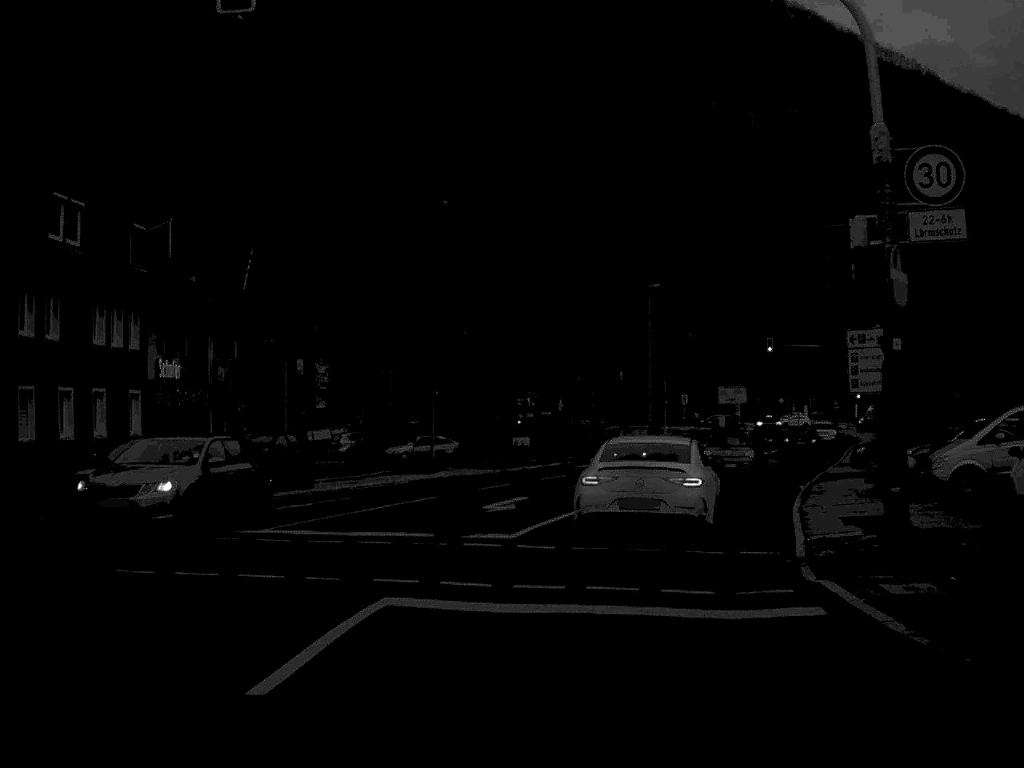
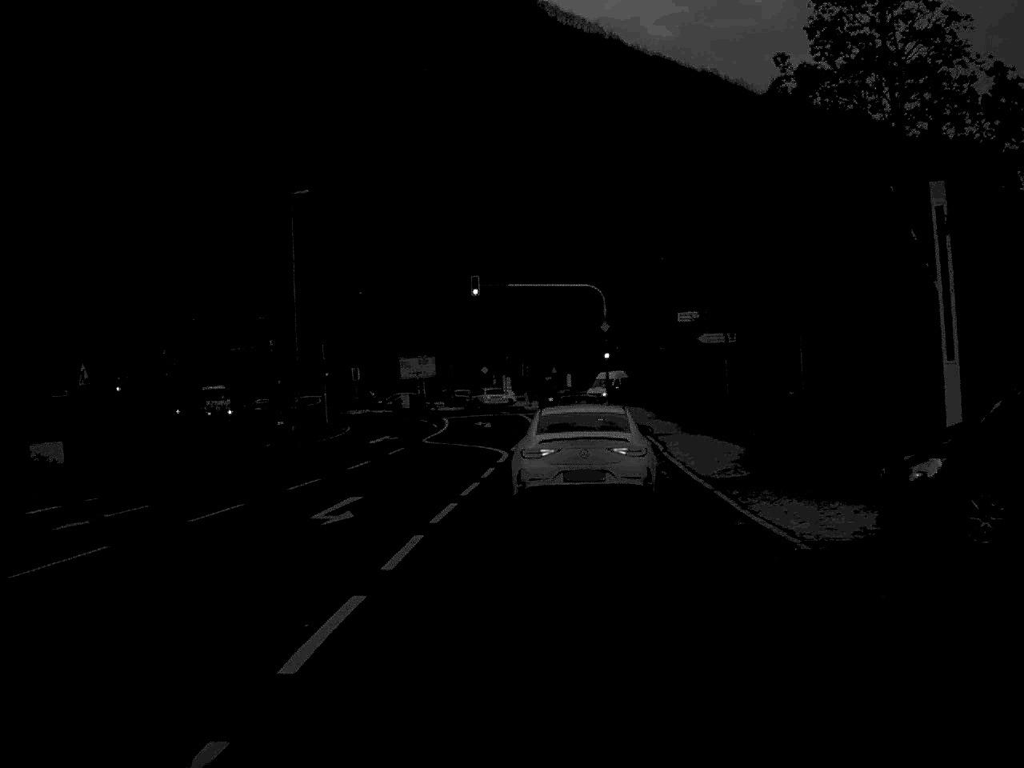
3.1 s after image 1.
(+3.7, +30.1) m; +14°
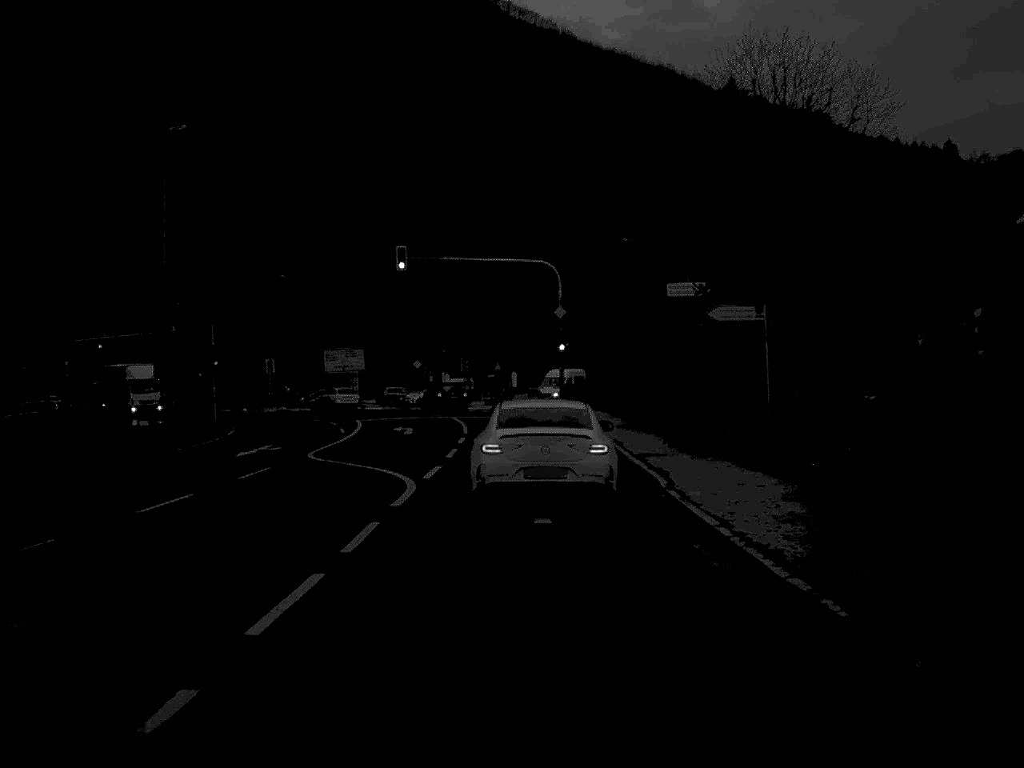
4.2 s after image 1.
(+0.3, +12.4) m; +2°
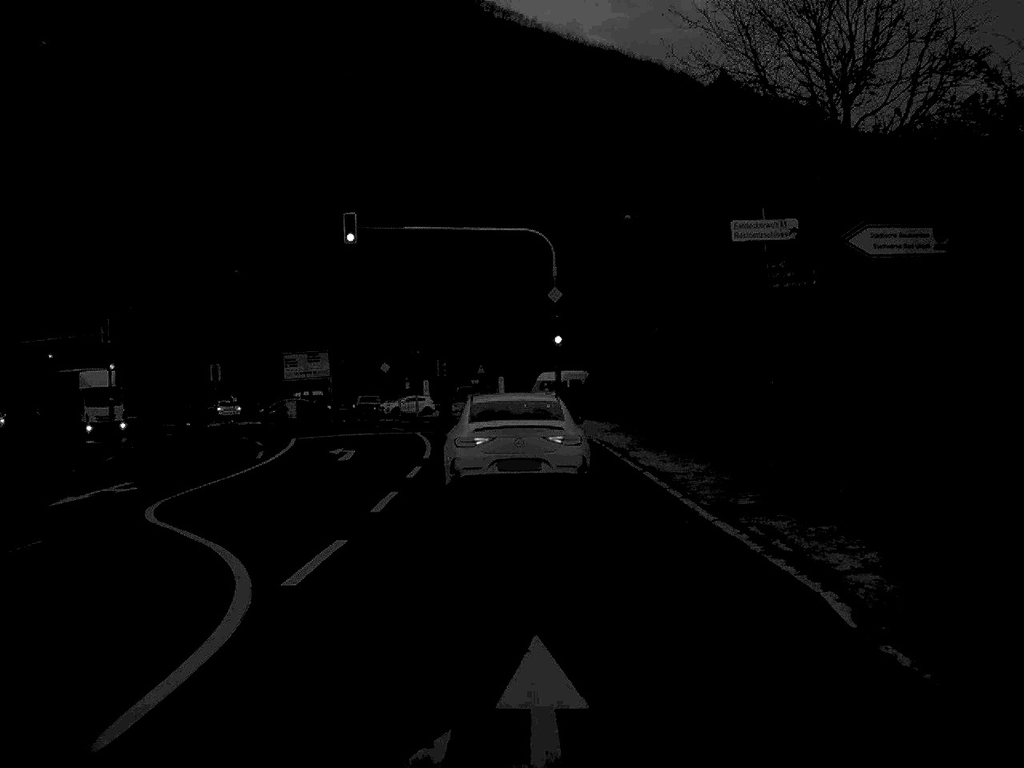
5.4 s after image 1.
(0.0, +12.0) m; 0°
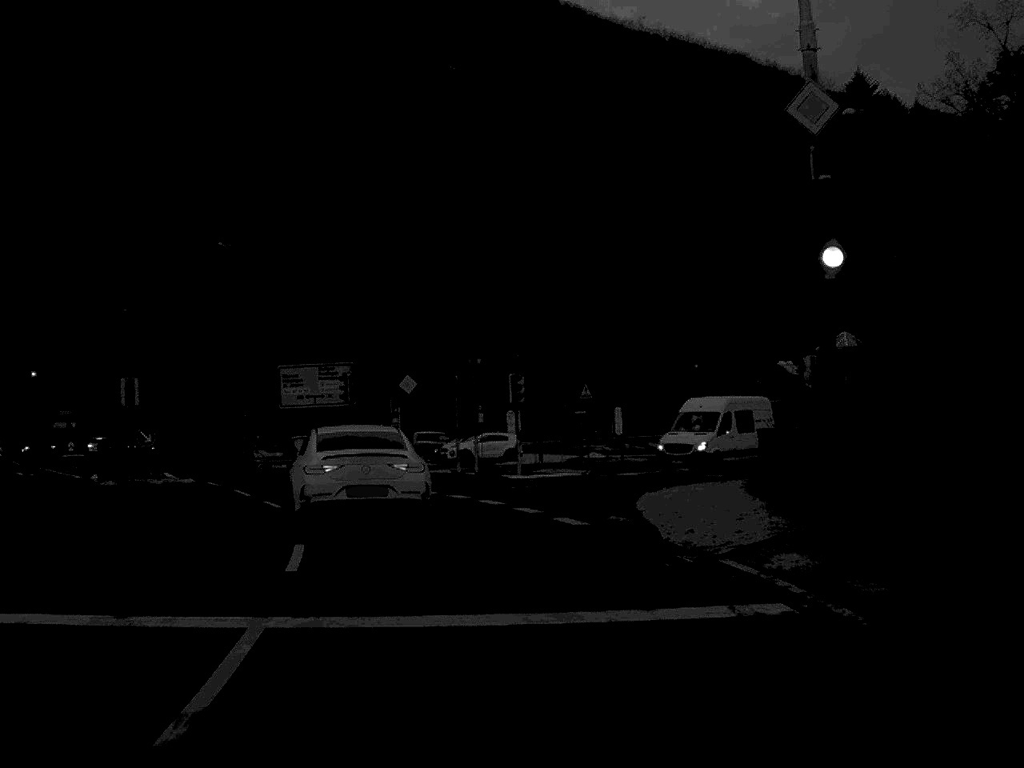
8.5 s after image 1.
(-0.6, +30.5) m; -5°
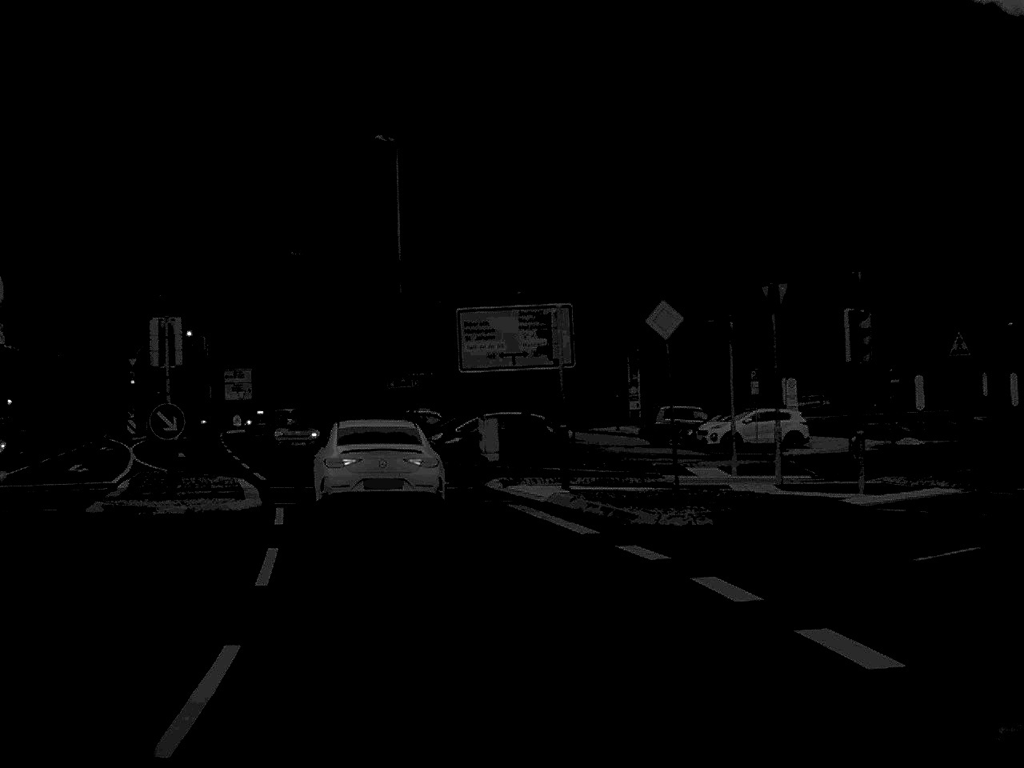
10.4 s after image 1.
(-1.7, +18.6) m; -11°
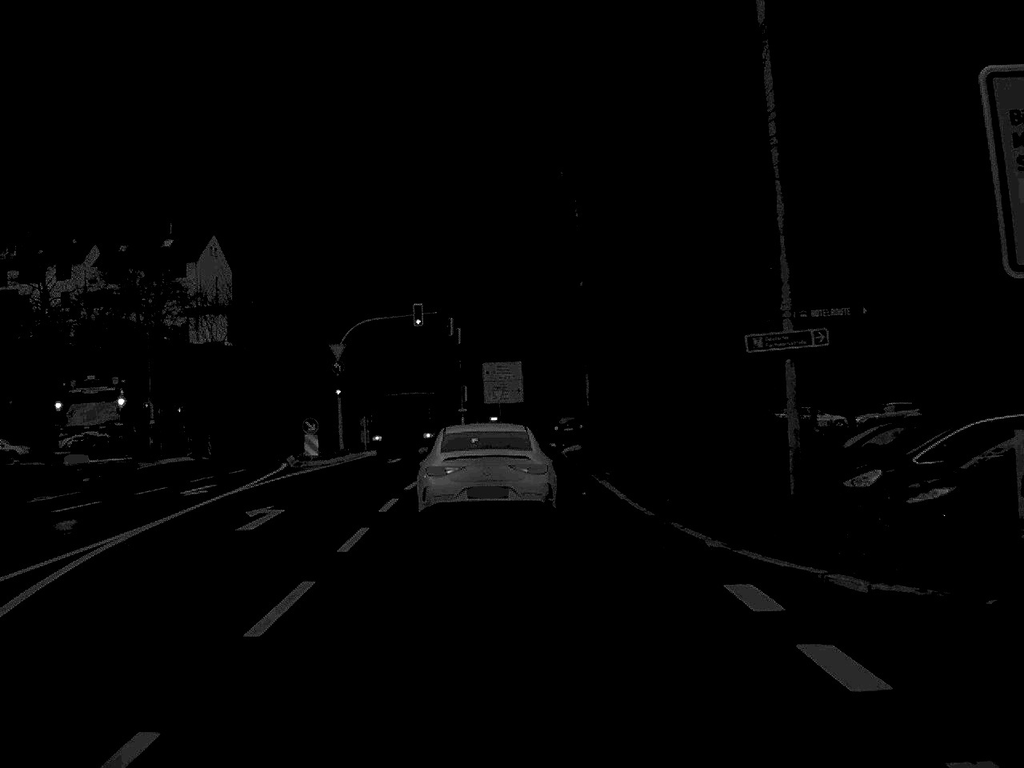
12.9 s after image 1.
(-3.1, +25.6) m; -14°
